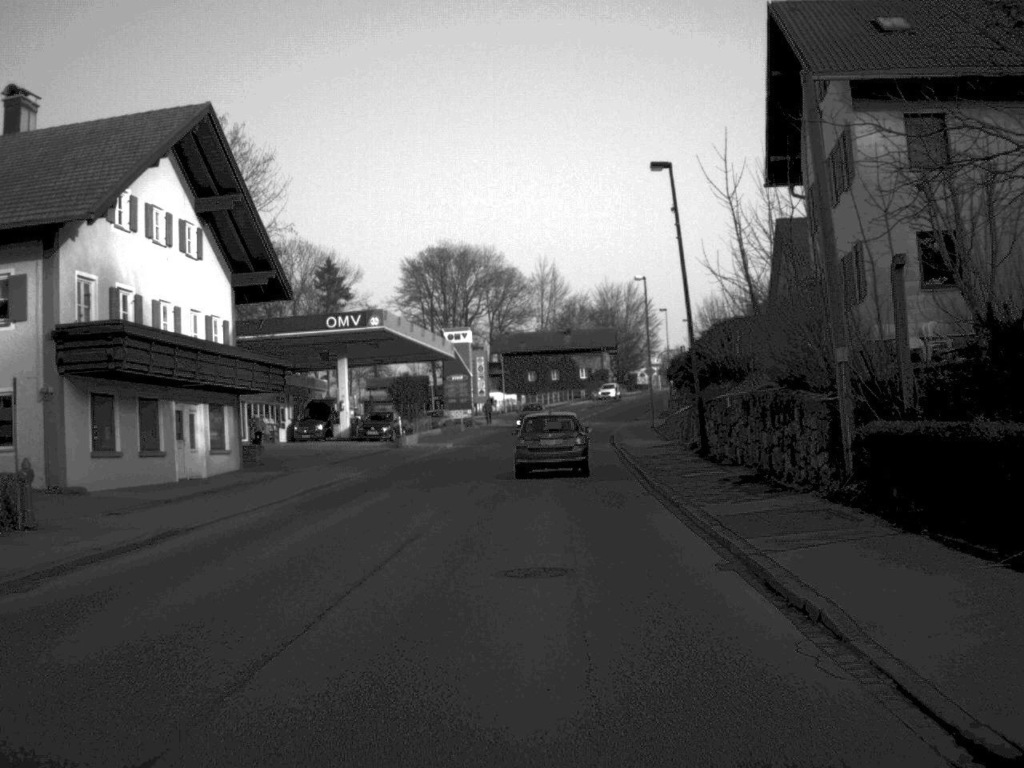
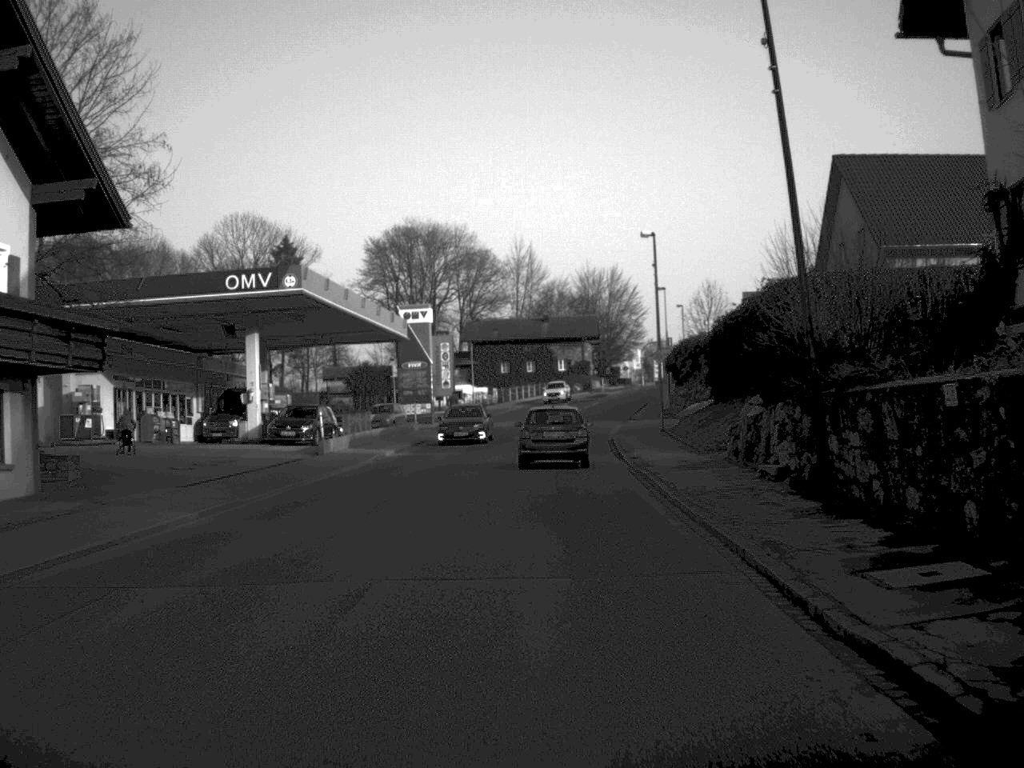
(+0.1, +15.4) m; +1°
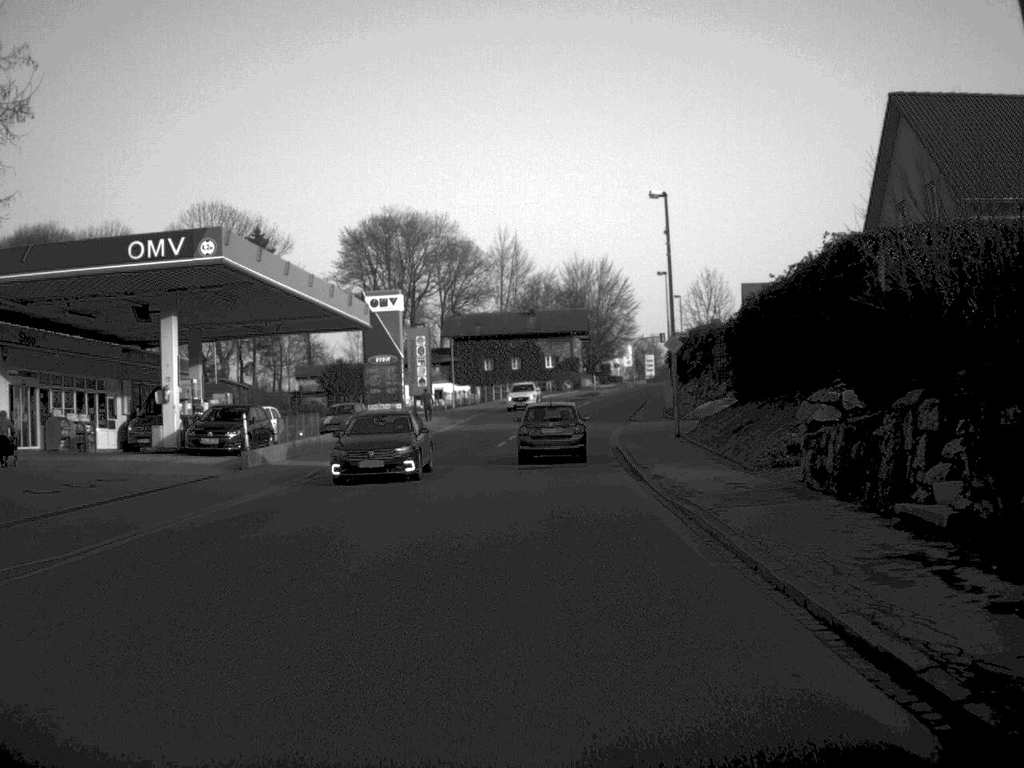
(+0.1, +9.2) m; +1°
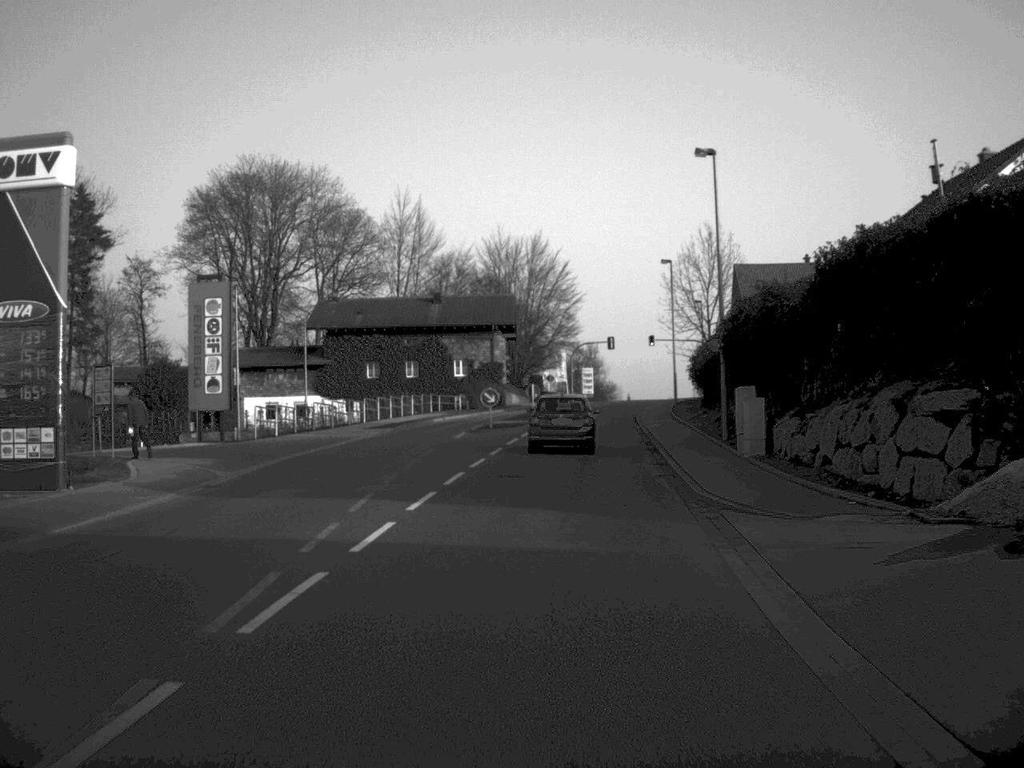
(+1.1, +40.8) m; +4°
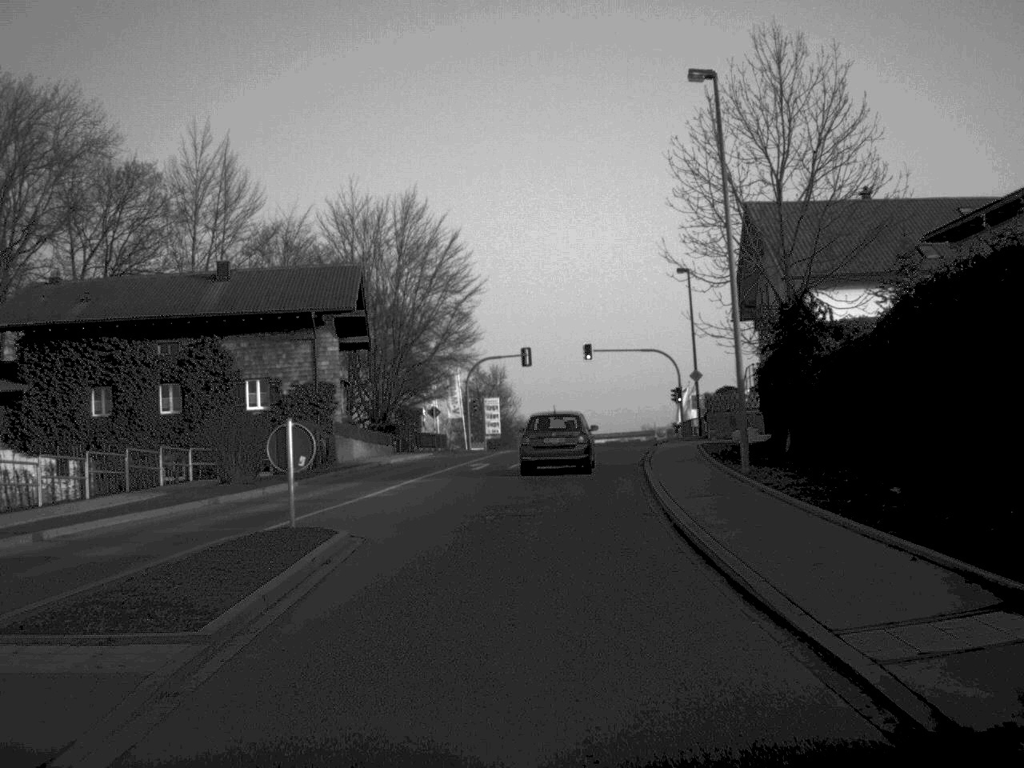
(+1.9, +43.0) m; +4°
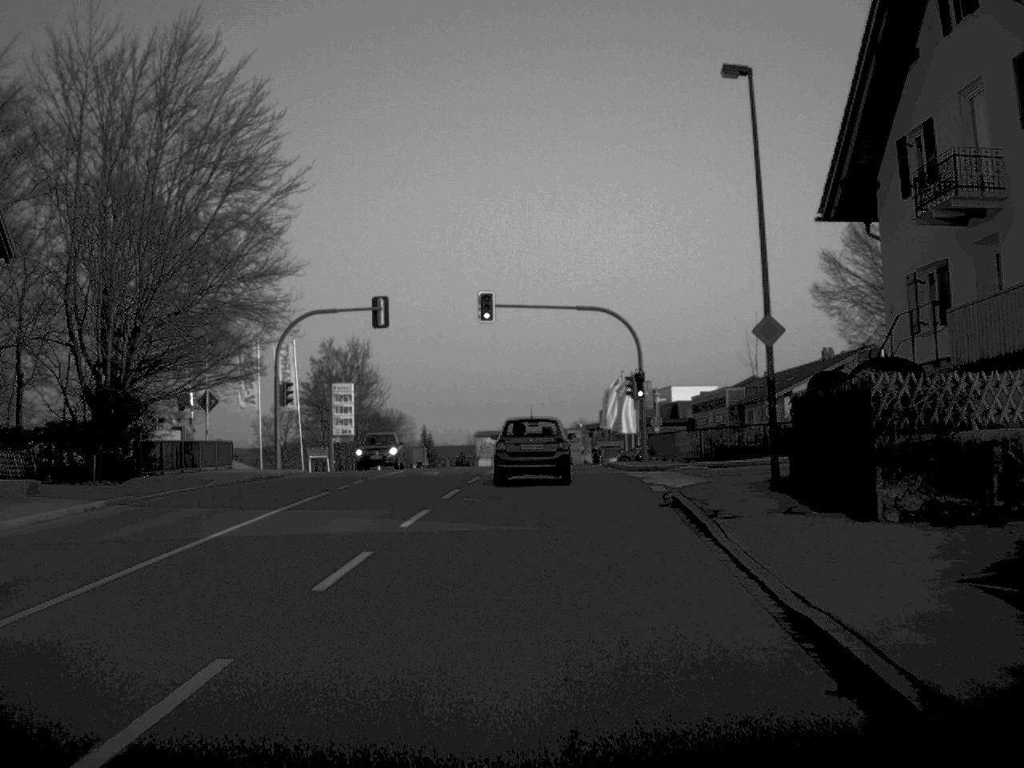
(+1.5, +34.7) m; +5°
